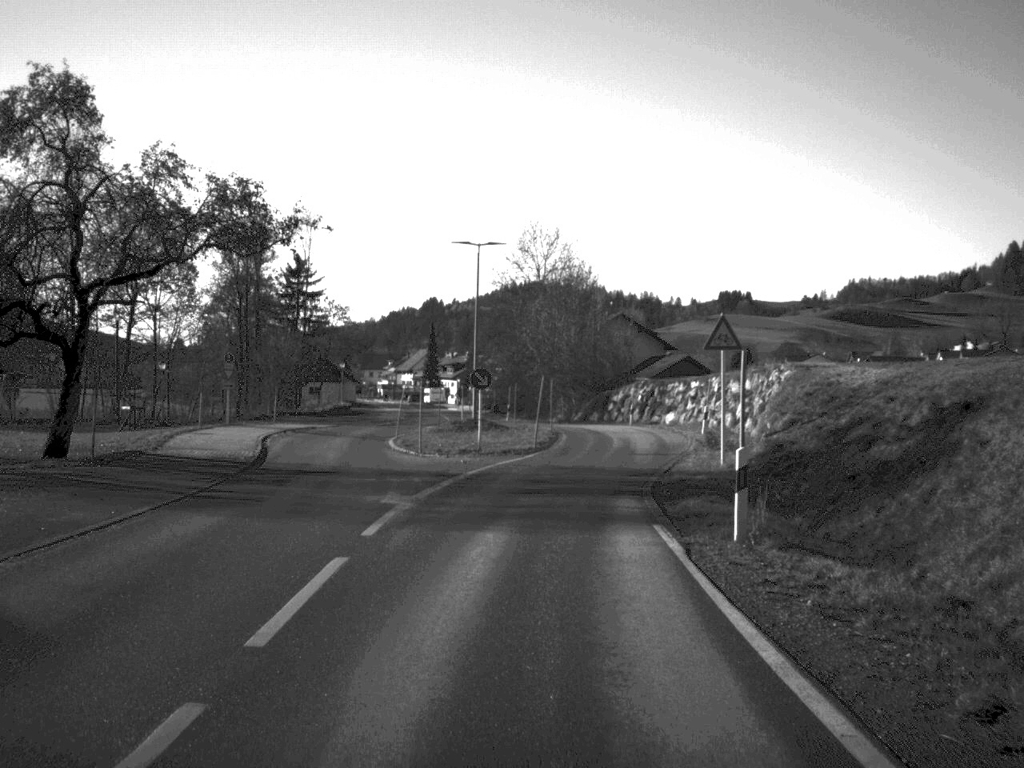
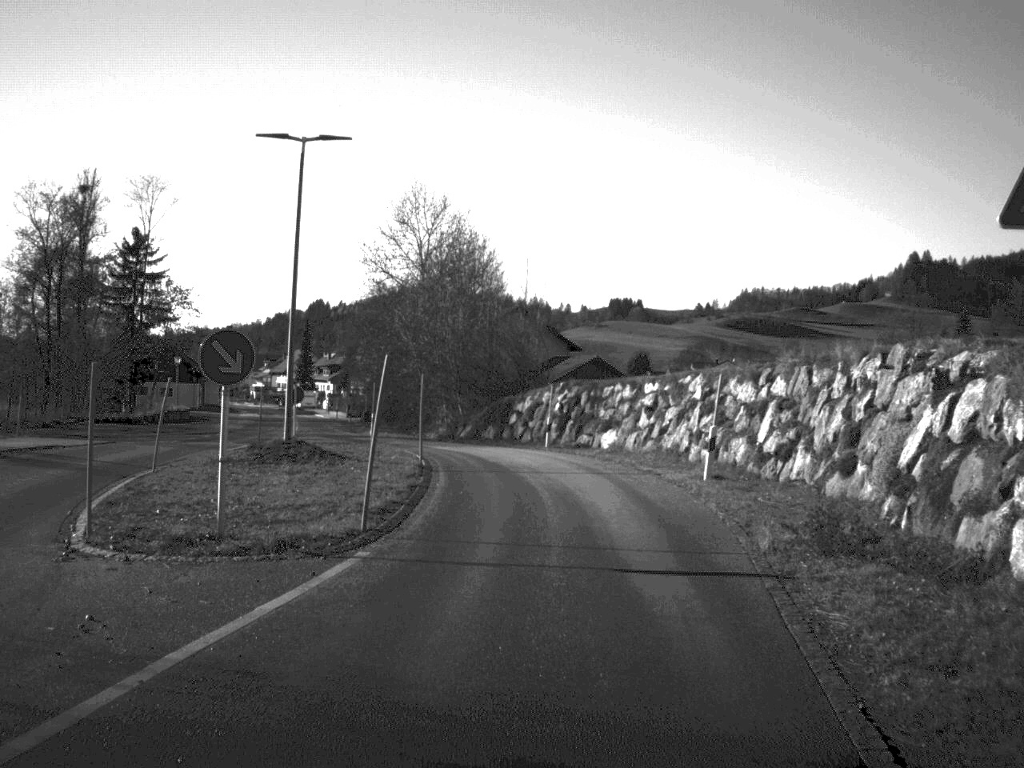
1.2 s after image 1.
(+0.8, +20.5) m; +5°
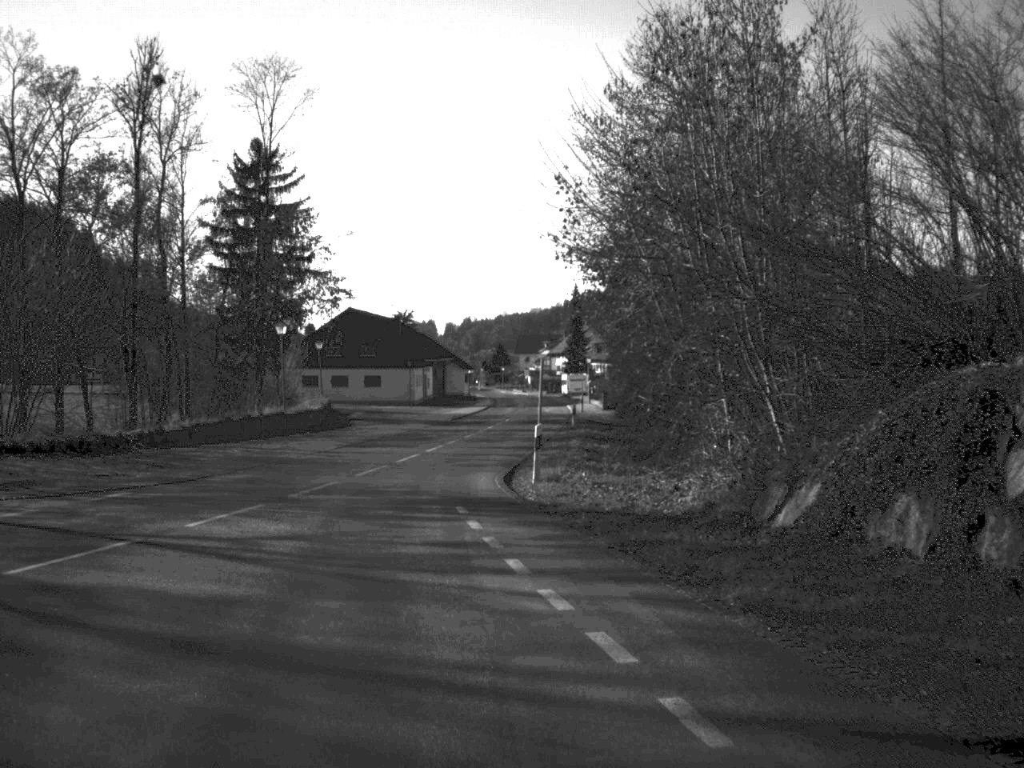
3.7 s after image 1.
(-2.1, +37.8) m; -15°
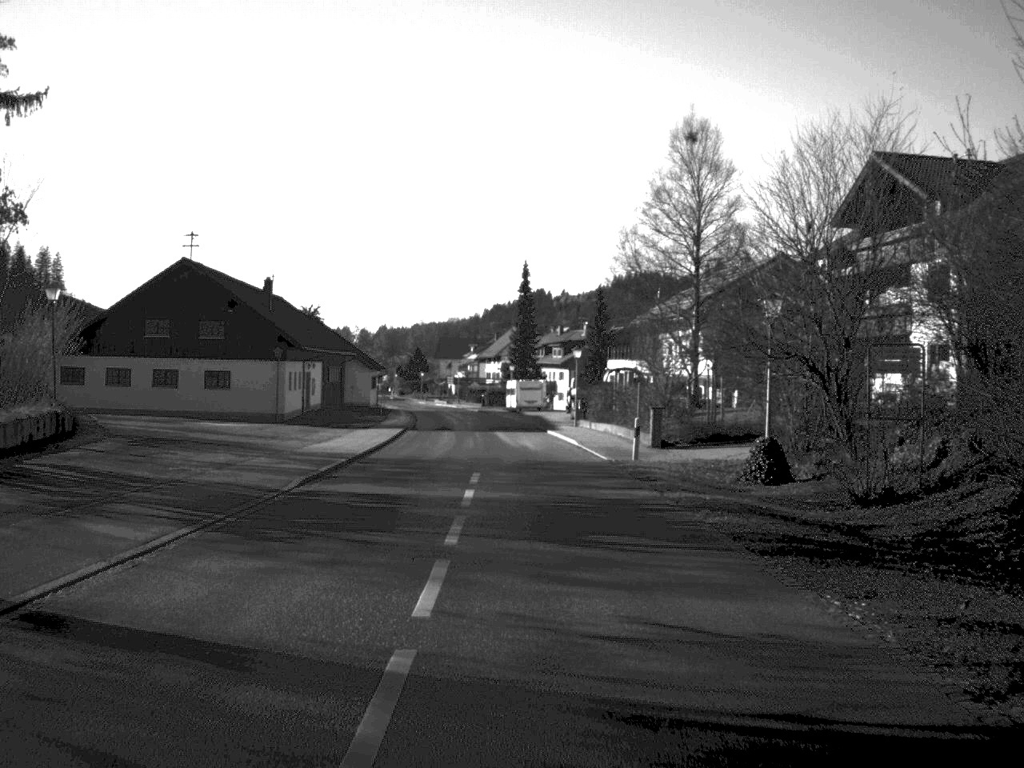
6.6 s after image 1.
(-0.9, +43.0) m; +5°
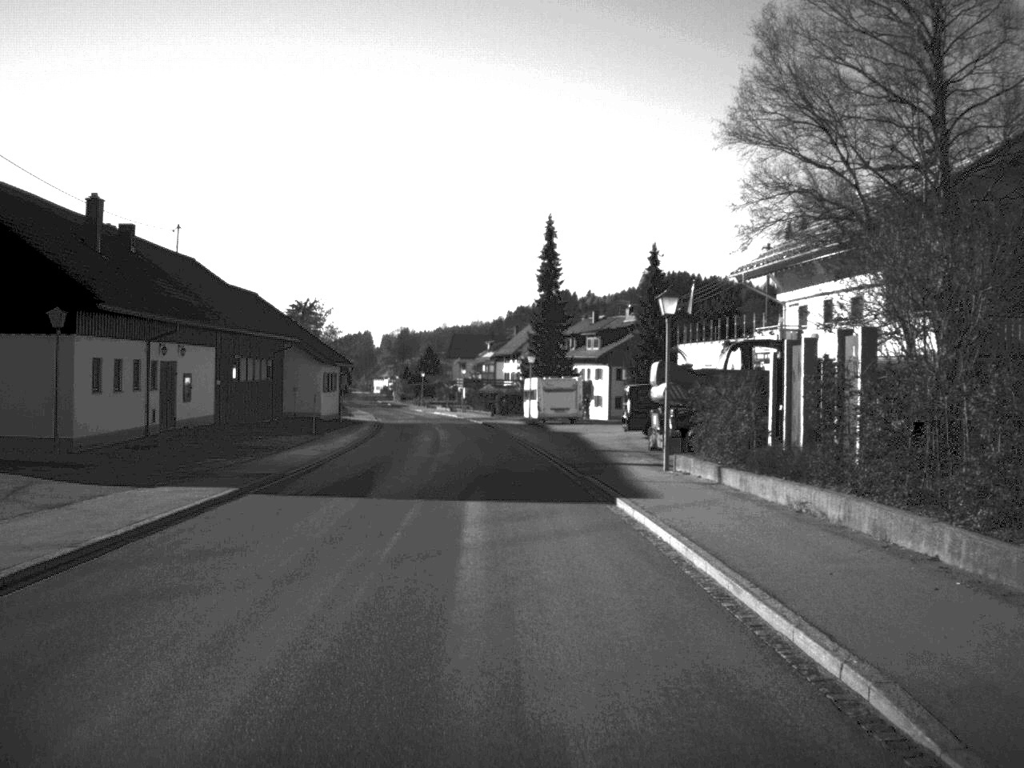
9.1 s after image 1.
(-0.1, +34.2) m; -1°
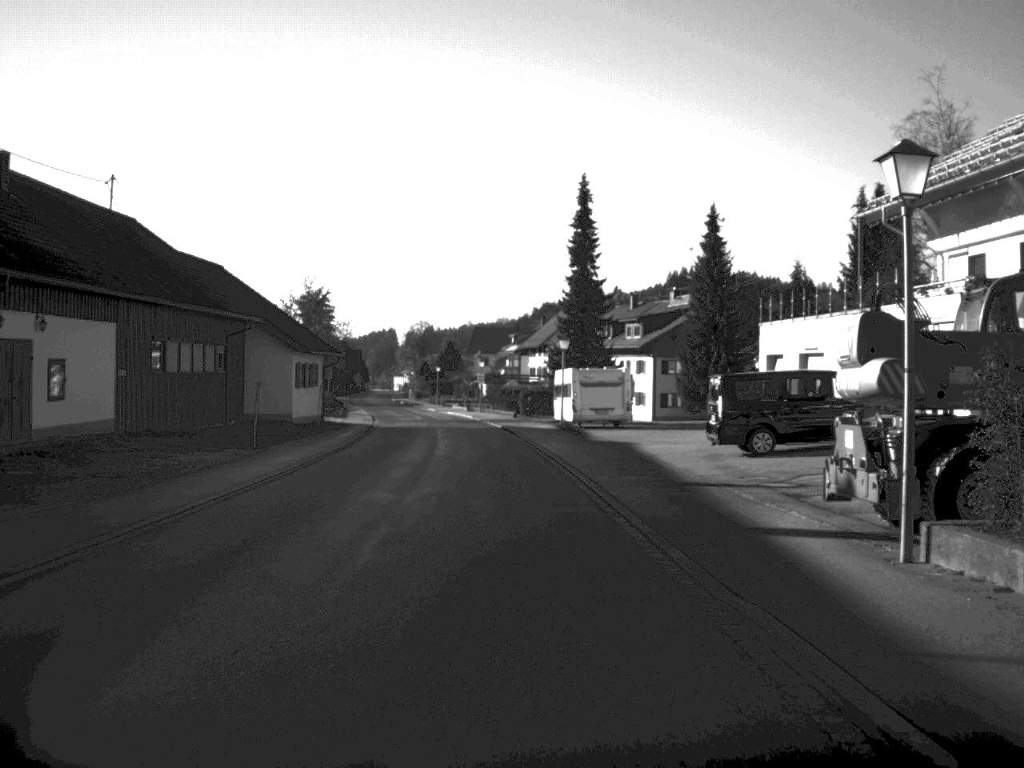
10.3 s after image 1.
(-0.2, +15.9) m; -1°
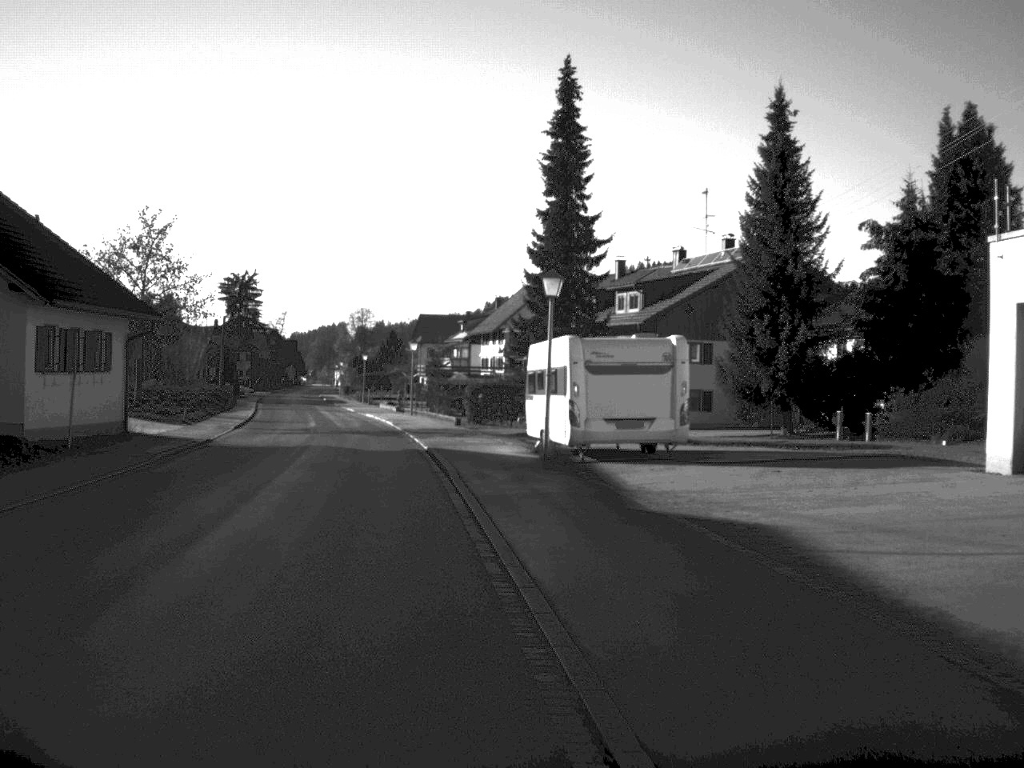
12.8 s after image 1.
(+0.1, +26.6) m; +2°
